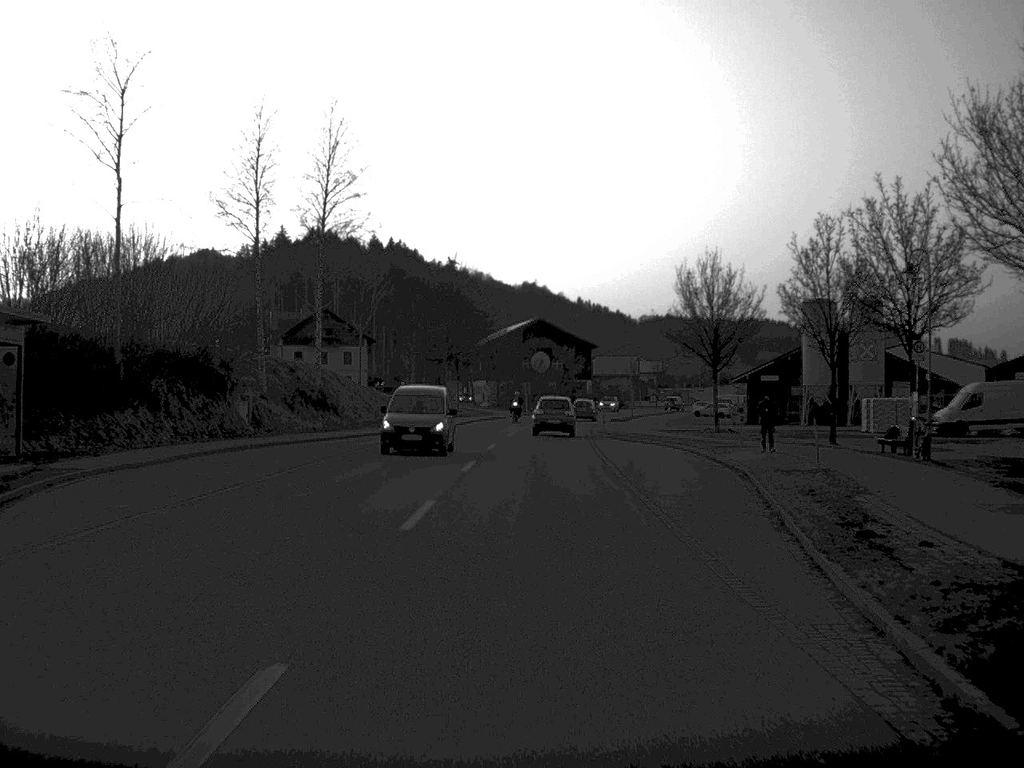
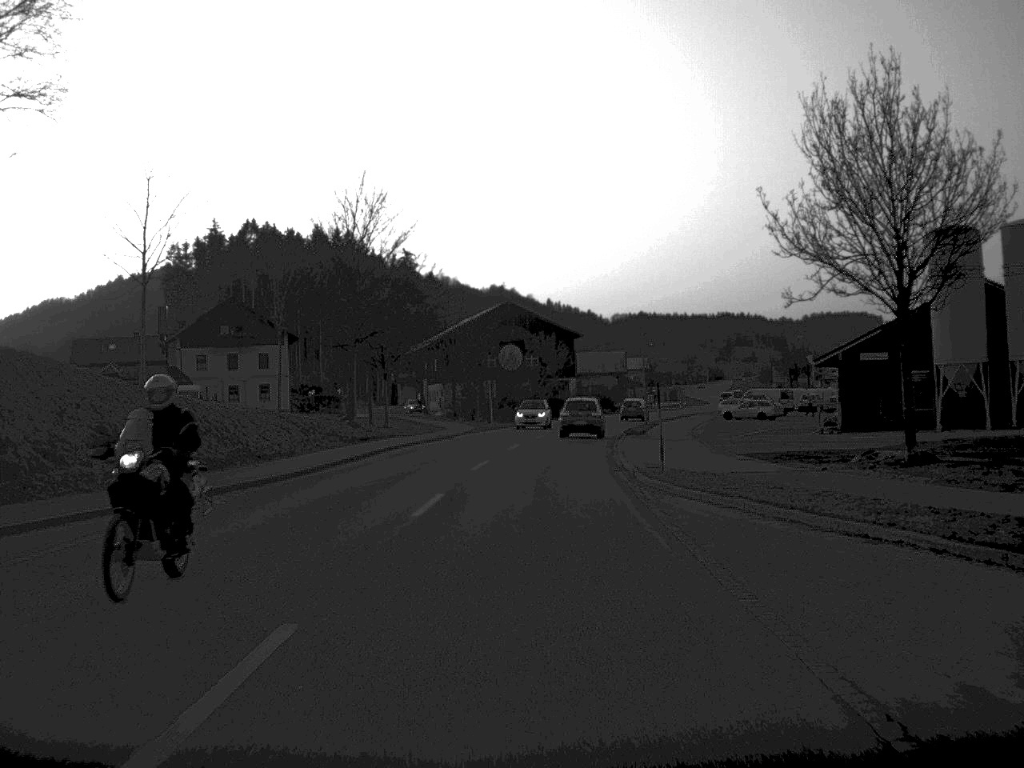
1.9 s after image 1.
(+0.4, +33.9) m; +1°
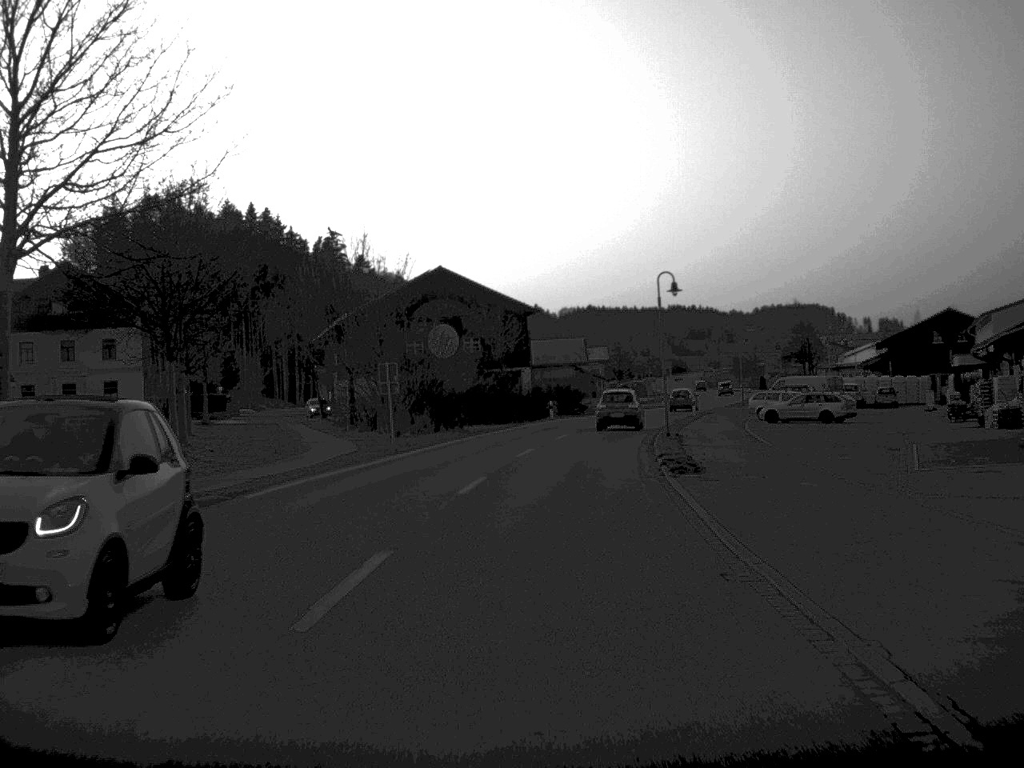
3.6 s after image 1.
(+0.6, +32.2) m; +3°
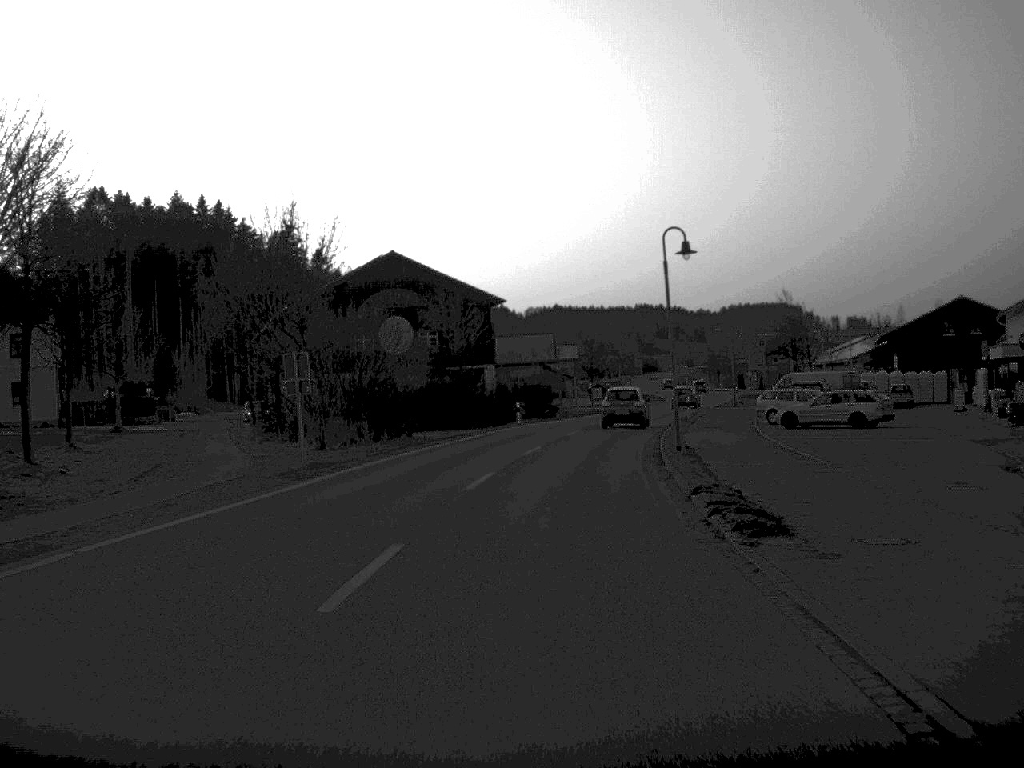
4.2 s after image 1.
(+0.1, +11.0) m; +2°
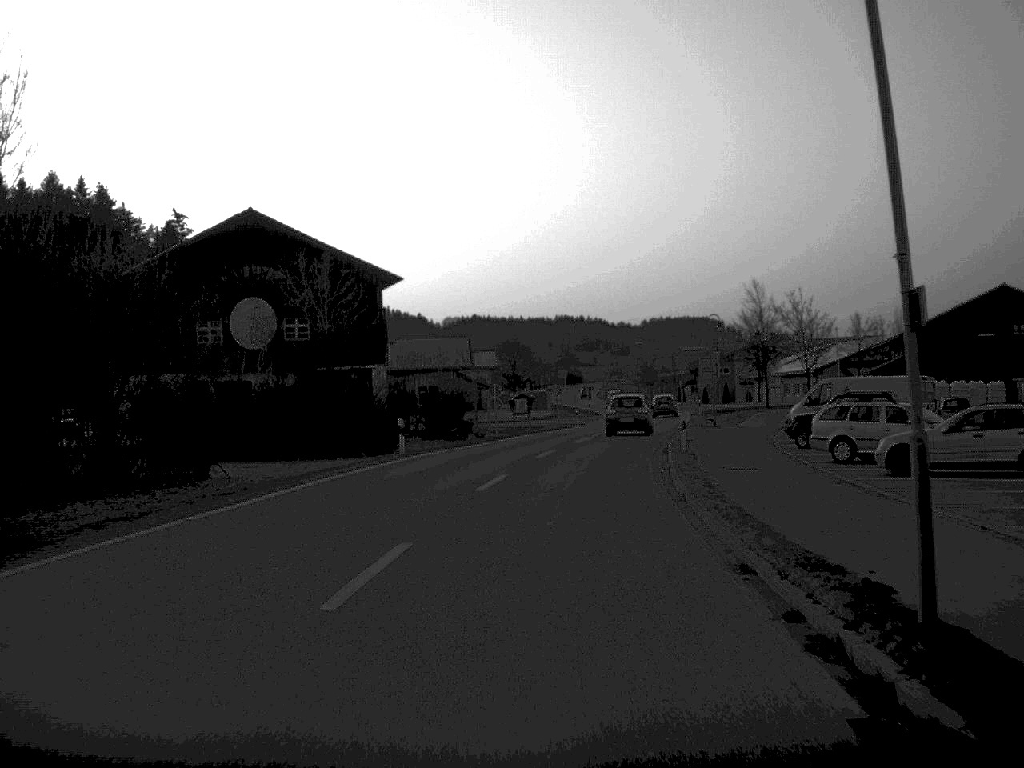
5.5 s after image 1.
(+0.7, +23.0) m; +4°
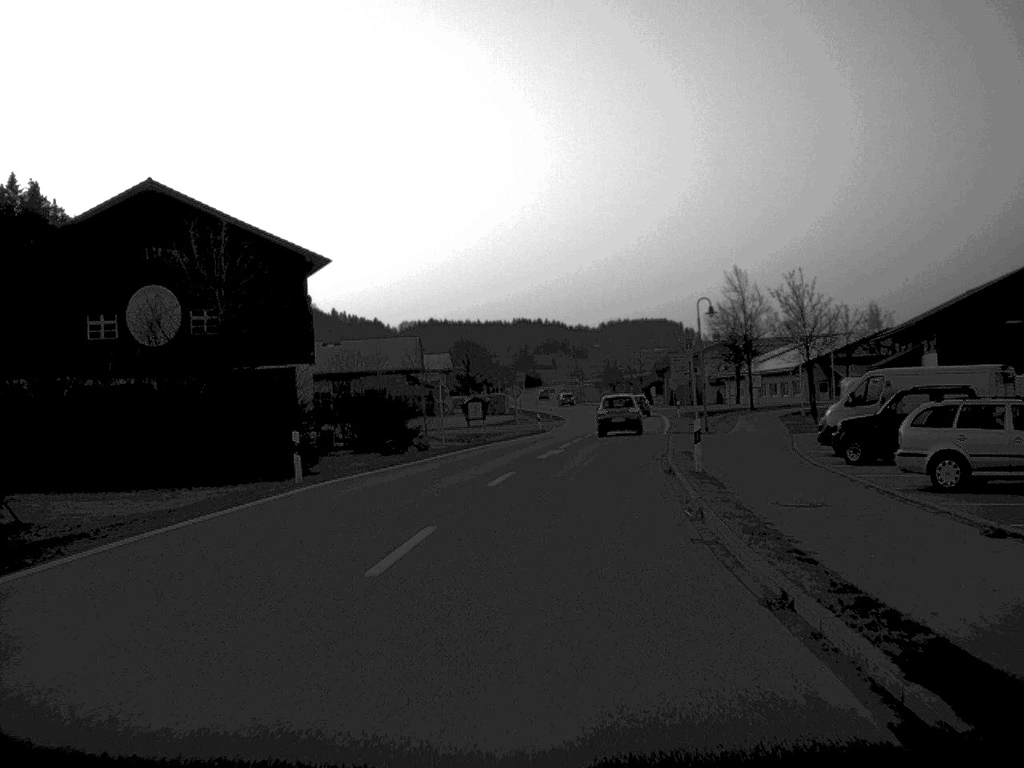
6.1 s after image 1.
(+0.2, +10.5) m; +2°
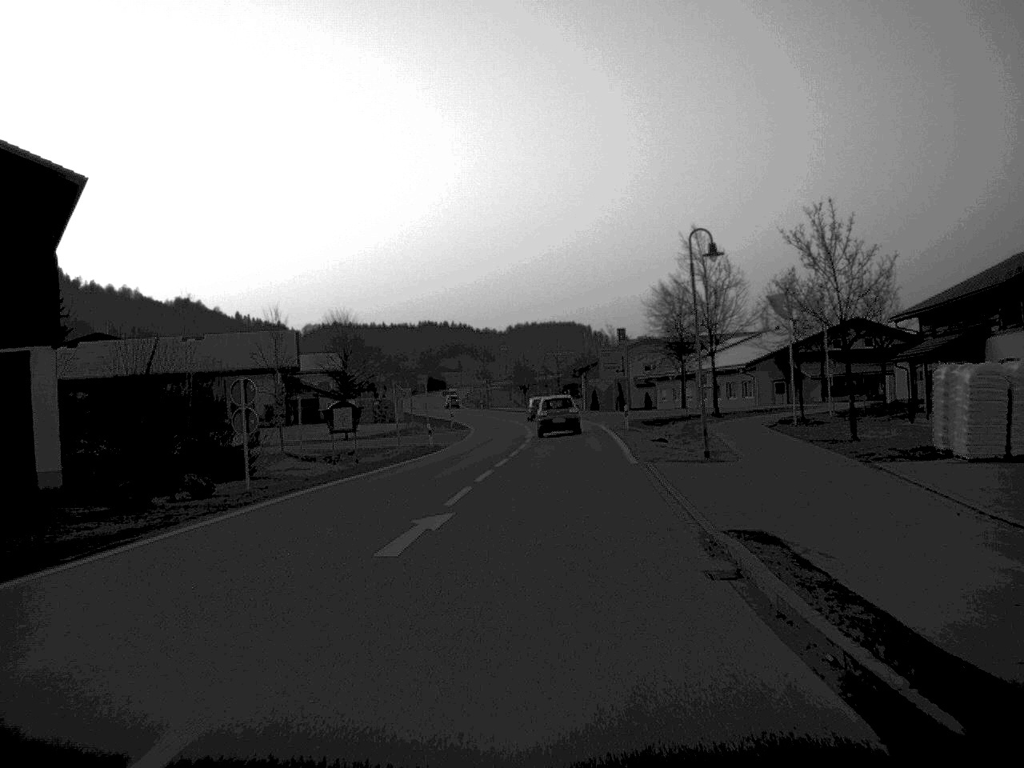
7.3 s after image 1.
(+0.8, +21.4) m; +4°
